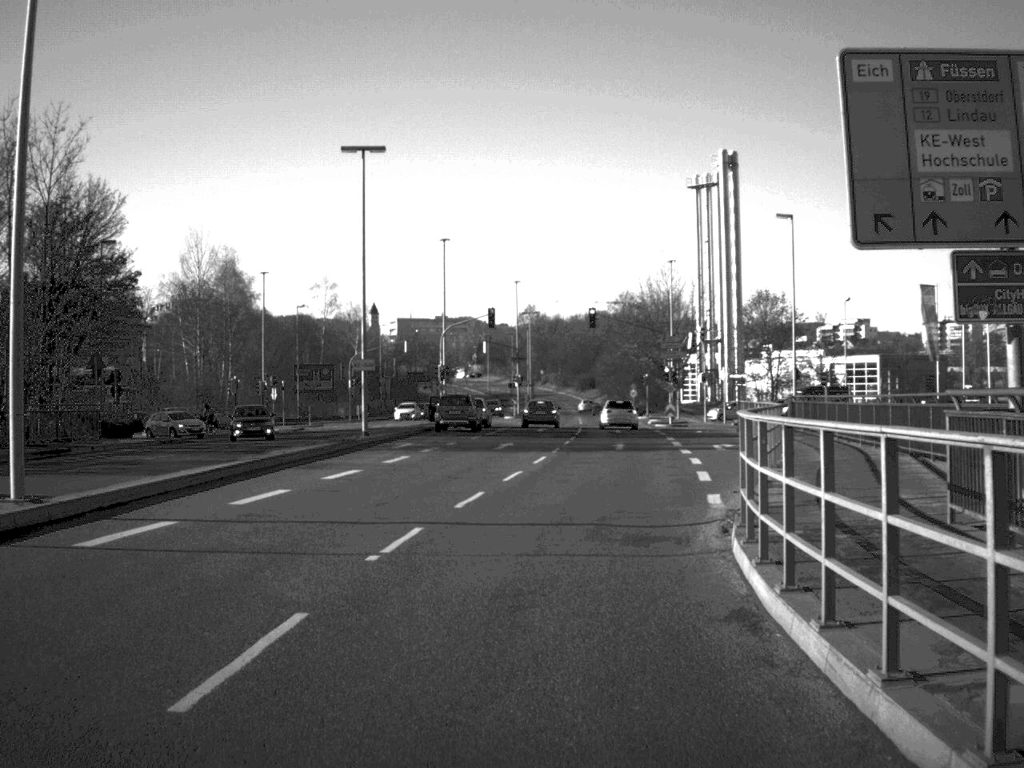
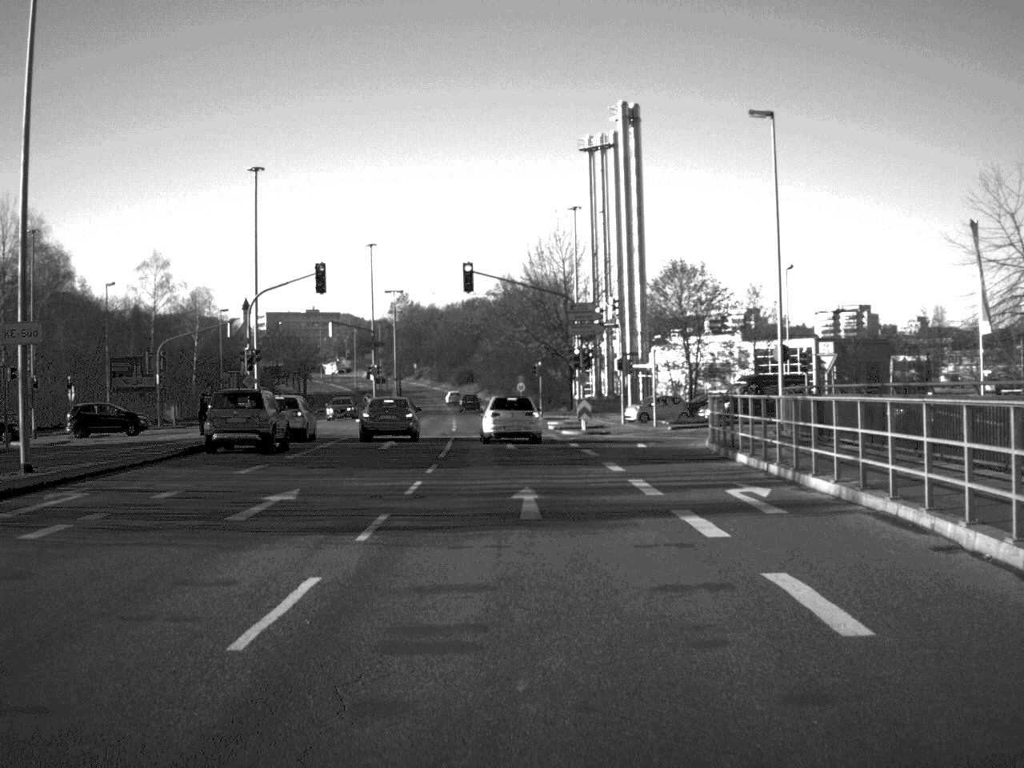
(+1.0, +21.9) m; +5°
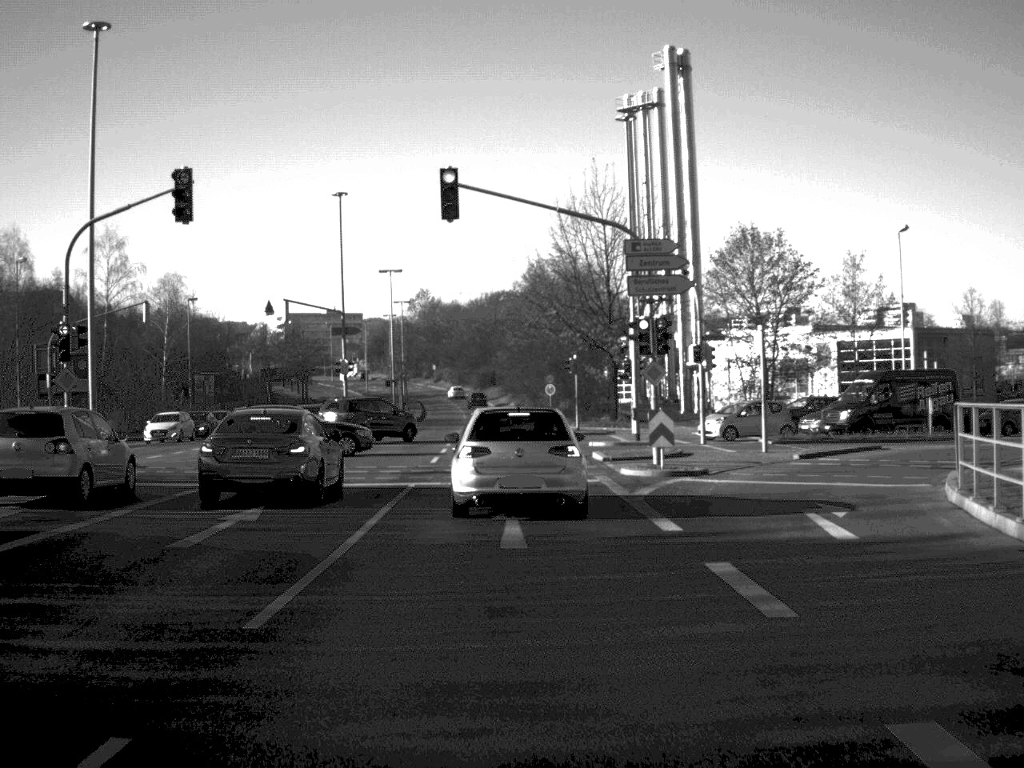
(0.0, +21.2) m; -2°
